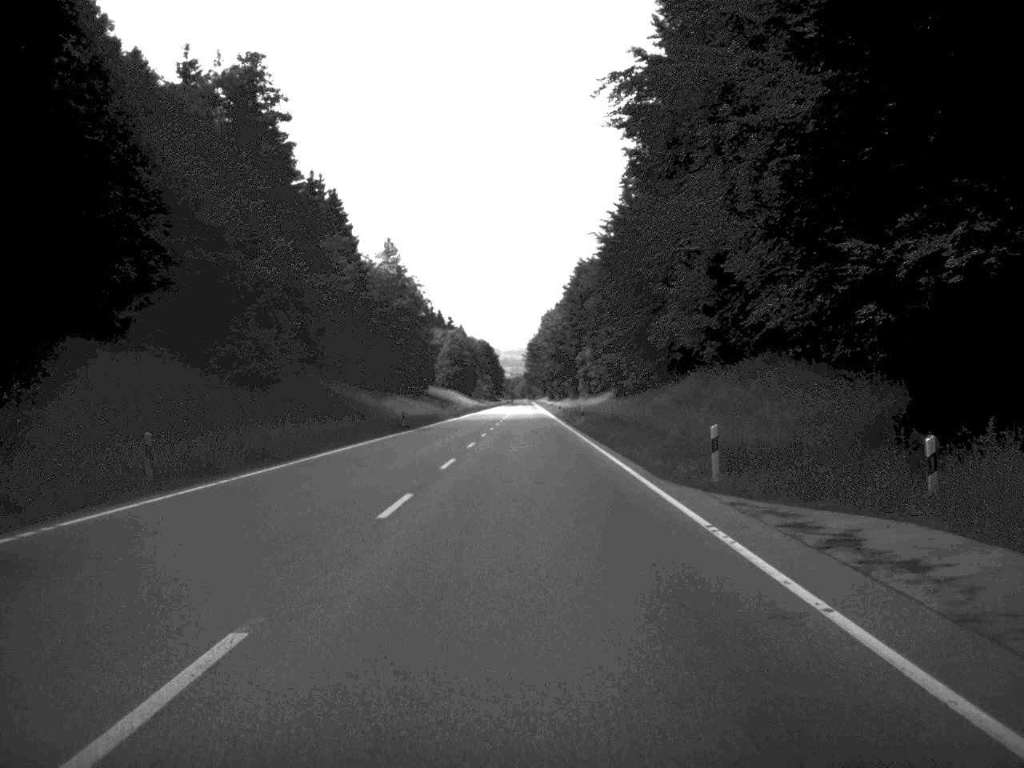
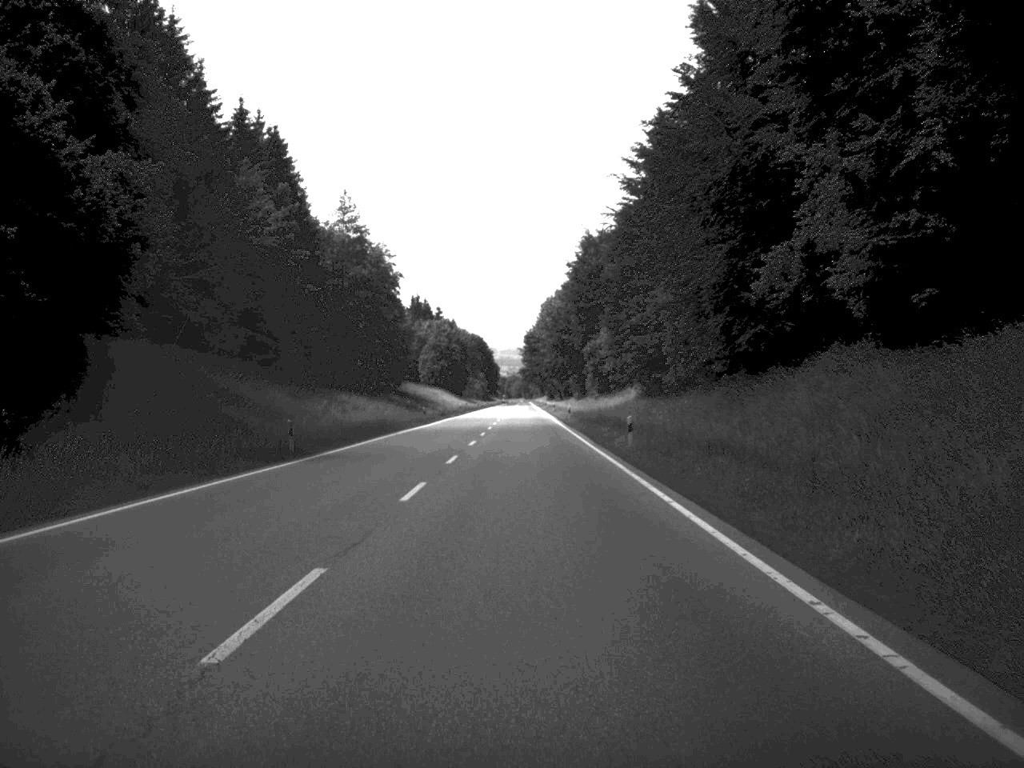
(0.0, +33.0) m; 0°
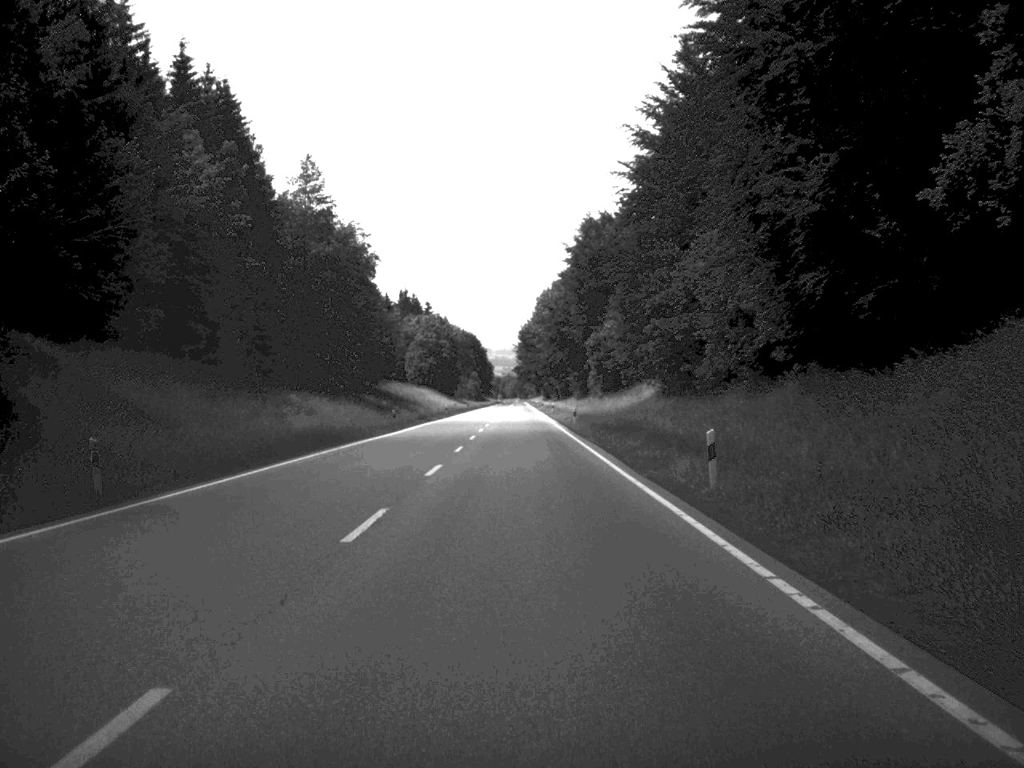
(0.0, +16.8) m; 0°
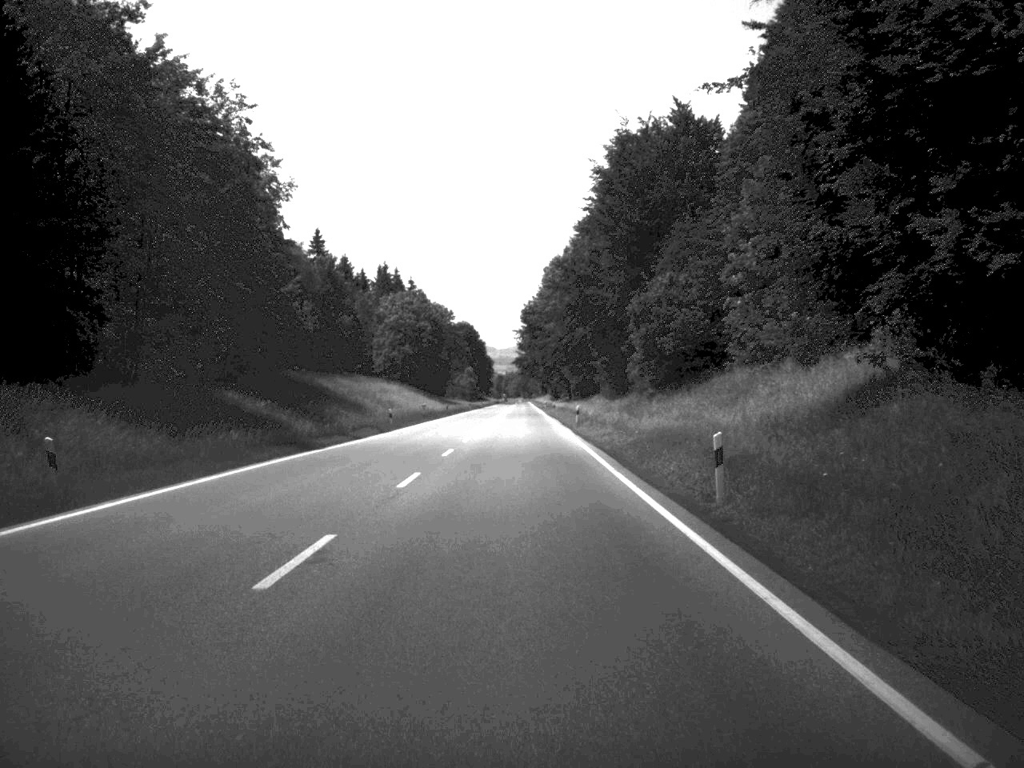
(-0.1, +50.8) m; 0°
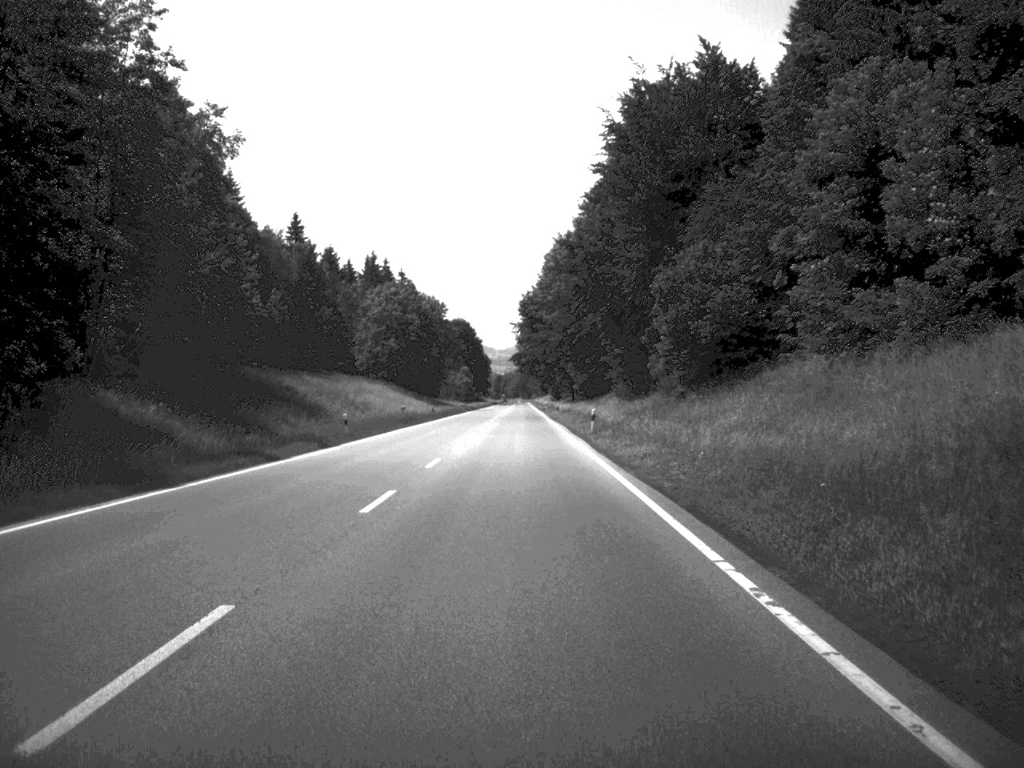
(0.0, +16.6) m; 0°
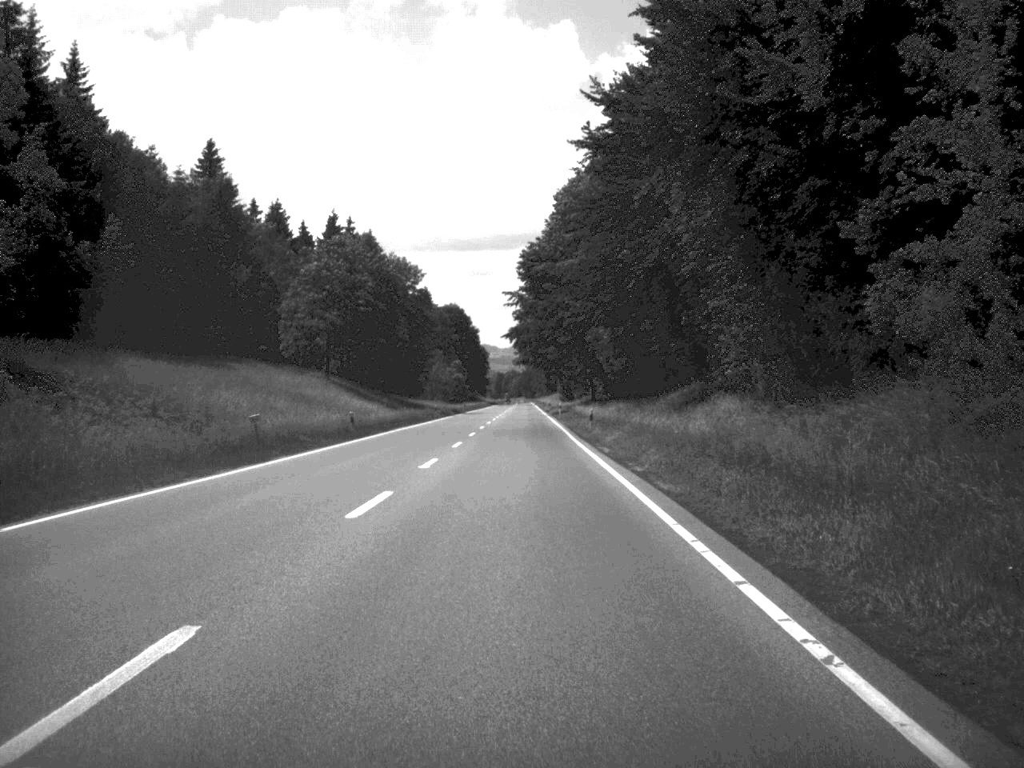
(-0.1, +47.9) m; 0°
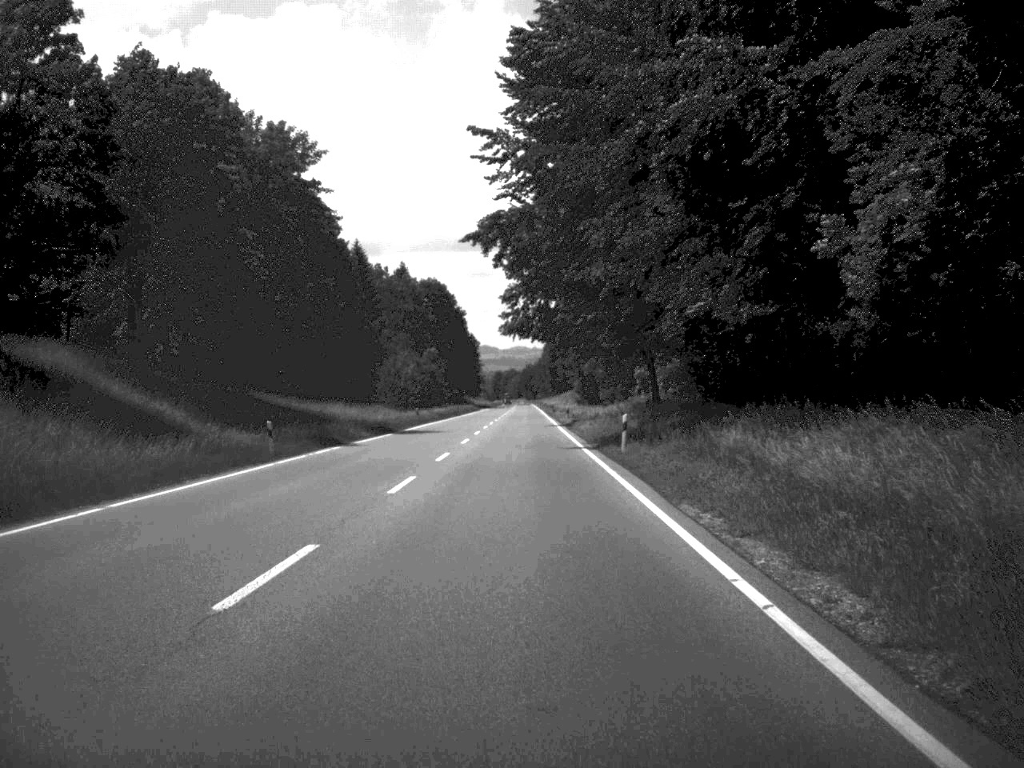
(-0.1, +66.0) m; 0°
